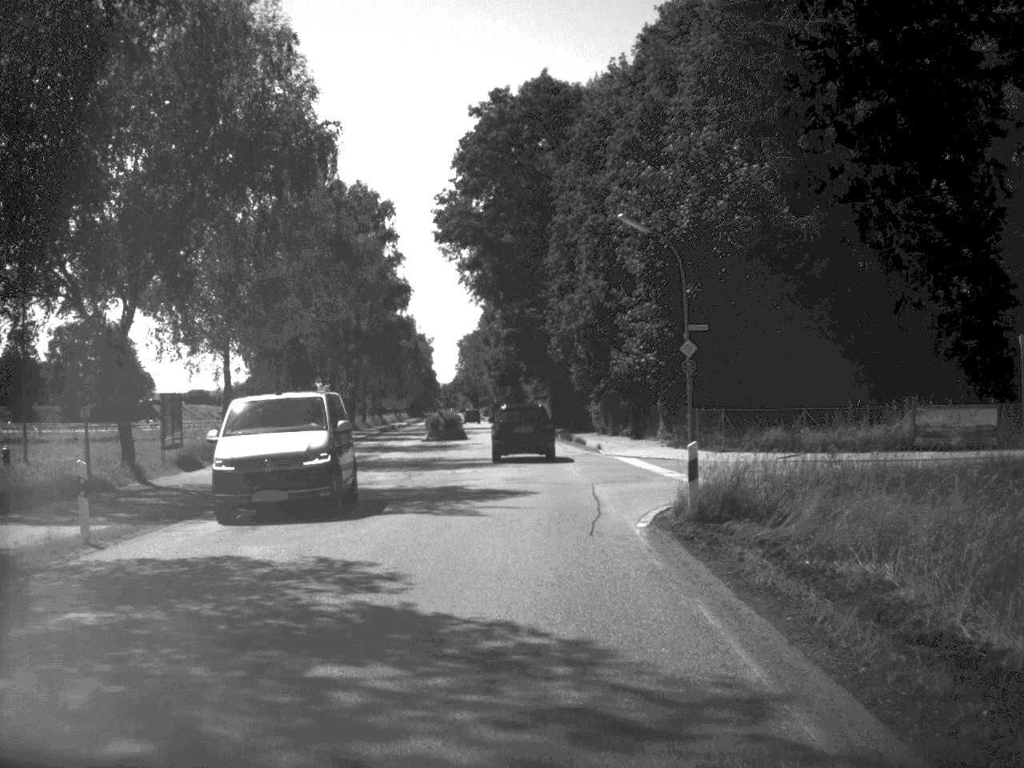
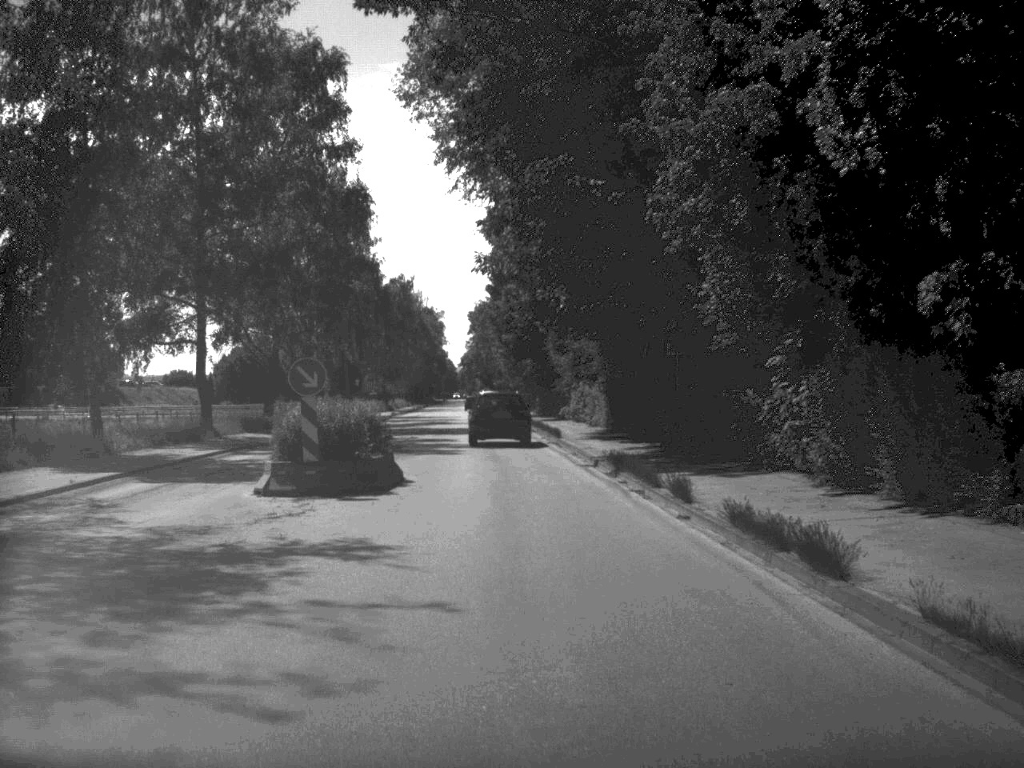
(-0.5, +41.7) m; -1°
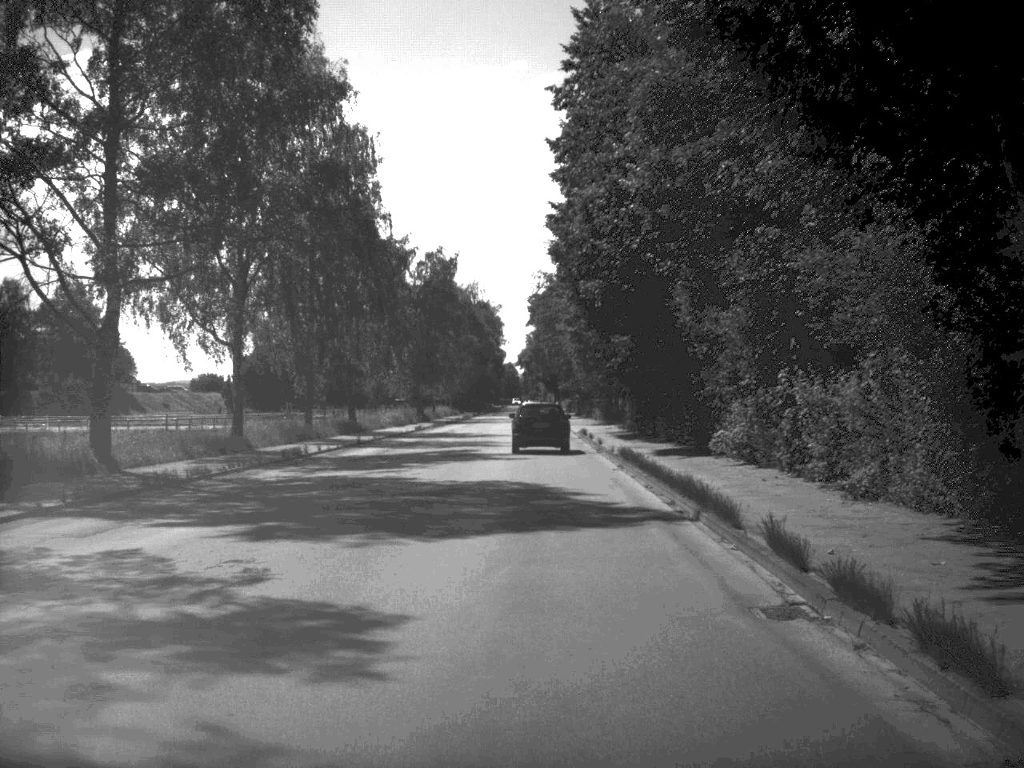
(-0.9, +33.2) m; -3°
